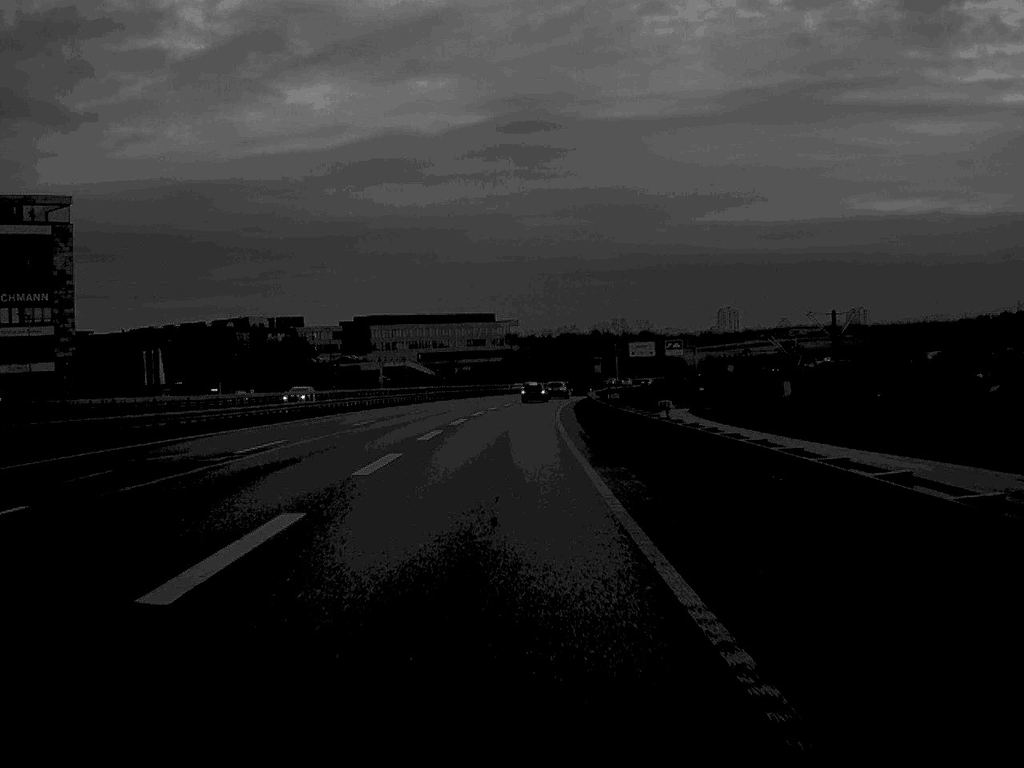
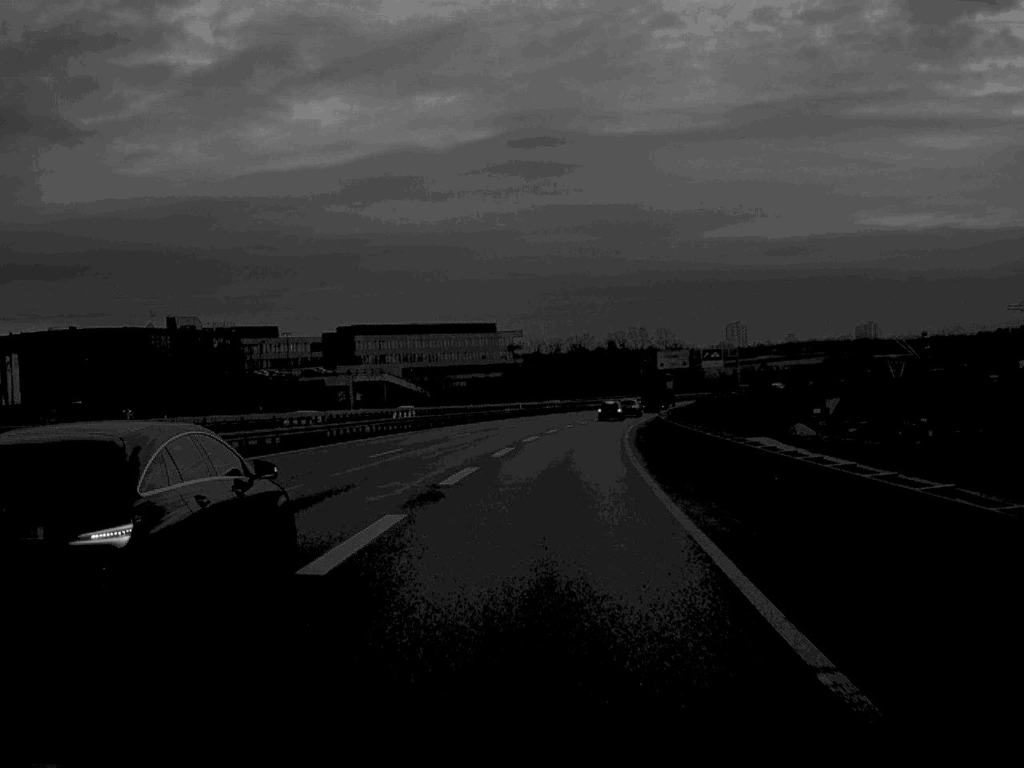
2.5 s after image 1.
(-0.4, +44.5) m; 0°
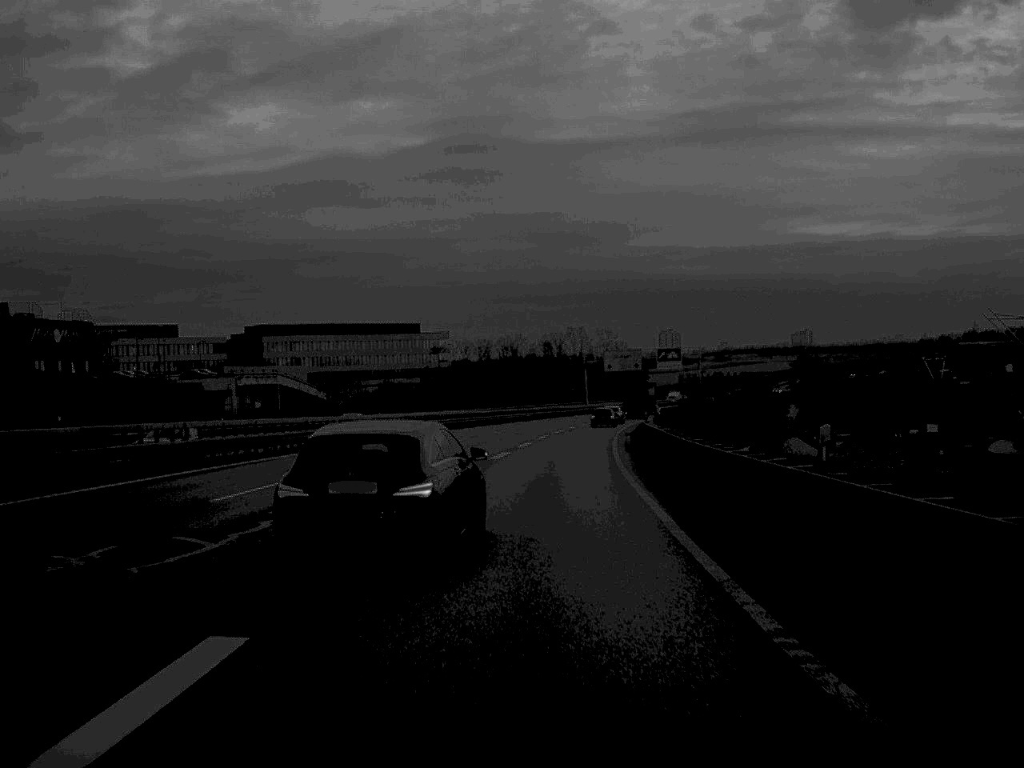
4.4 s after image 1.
(+1.0, +32.3) m; +3°
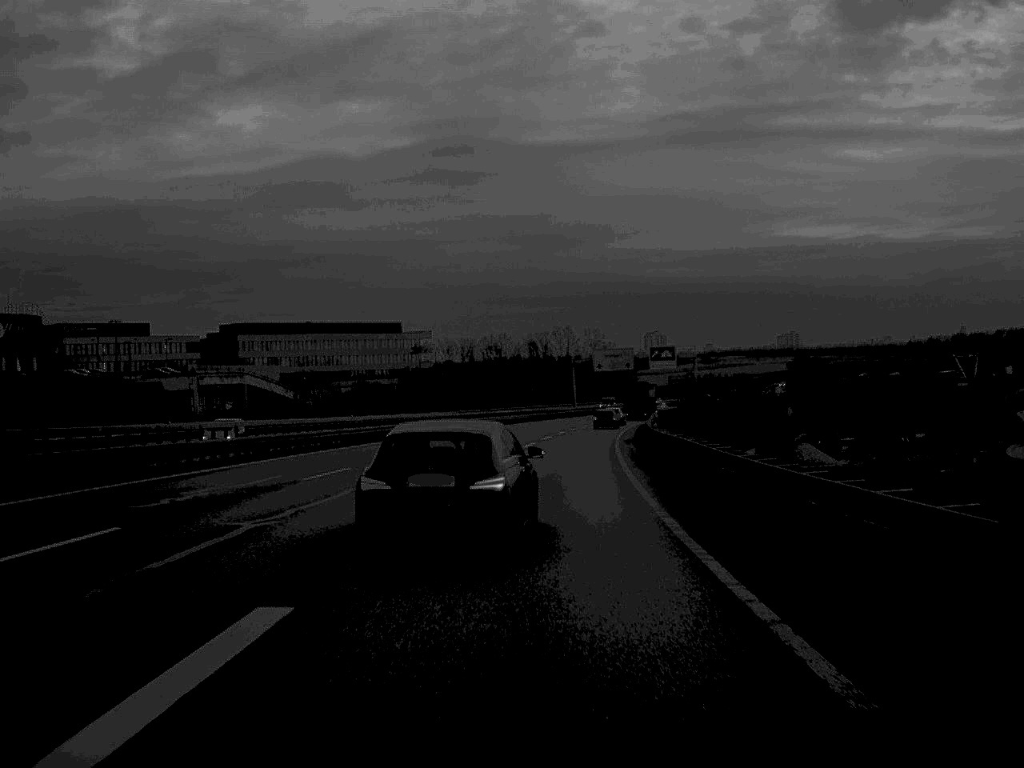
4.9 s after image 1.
(+0.1, +10.6) m; +1°
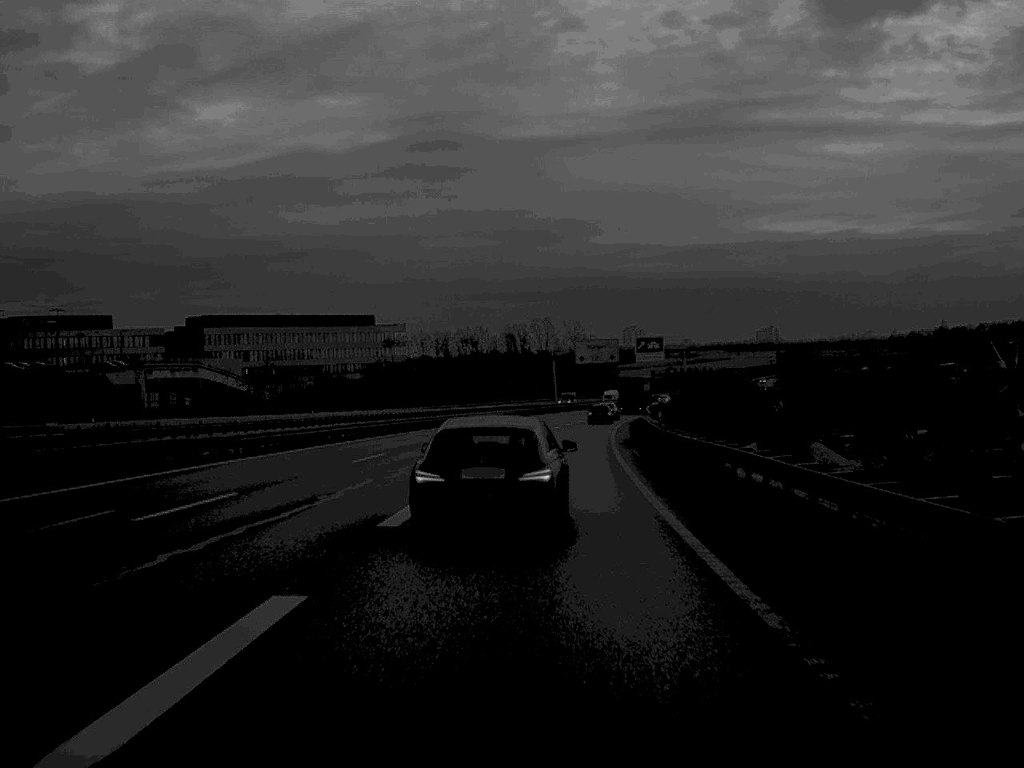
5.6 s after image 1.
(+0.1, +11.3) m; +1°
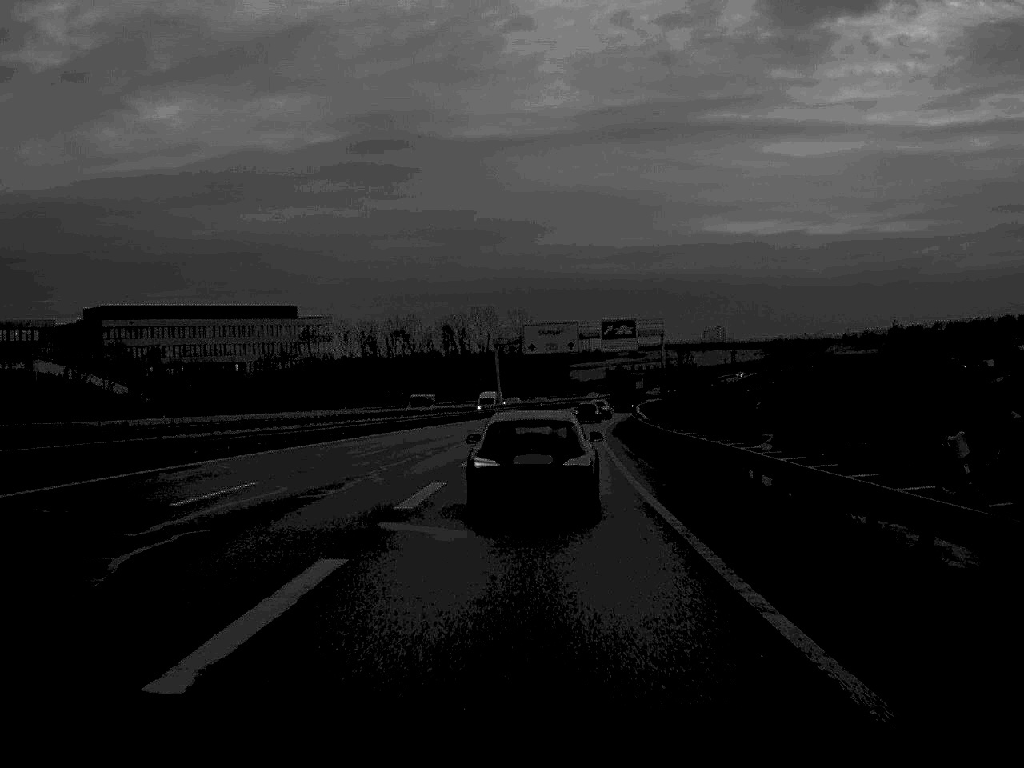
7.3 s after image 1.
(+0.7, +33.4) m; +3°
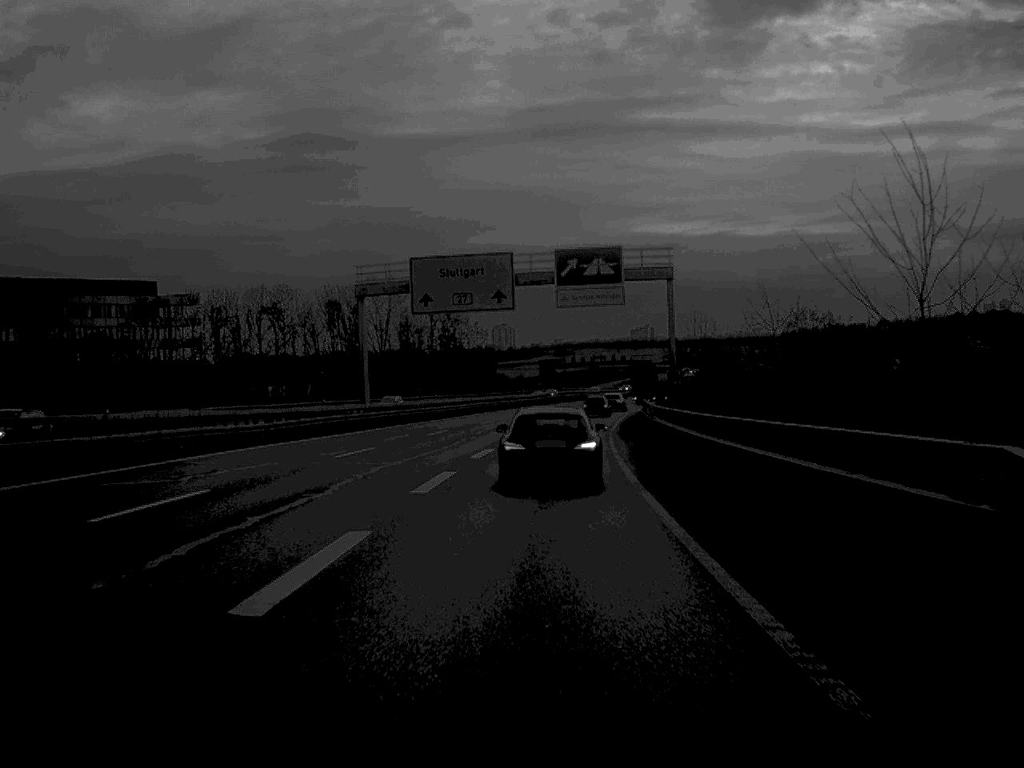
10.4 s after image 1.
(+1.7, +56.8) m; +3°
